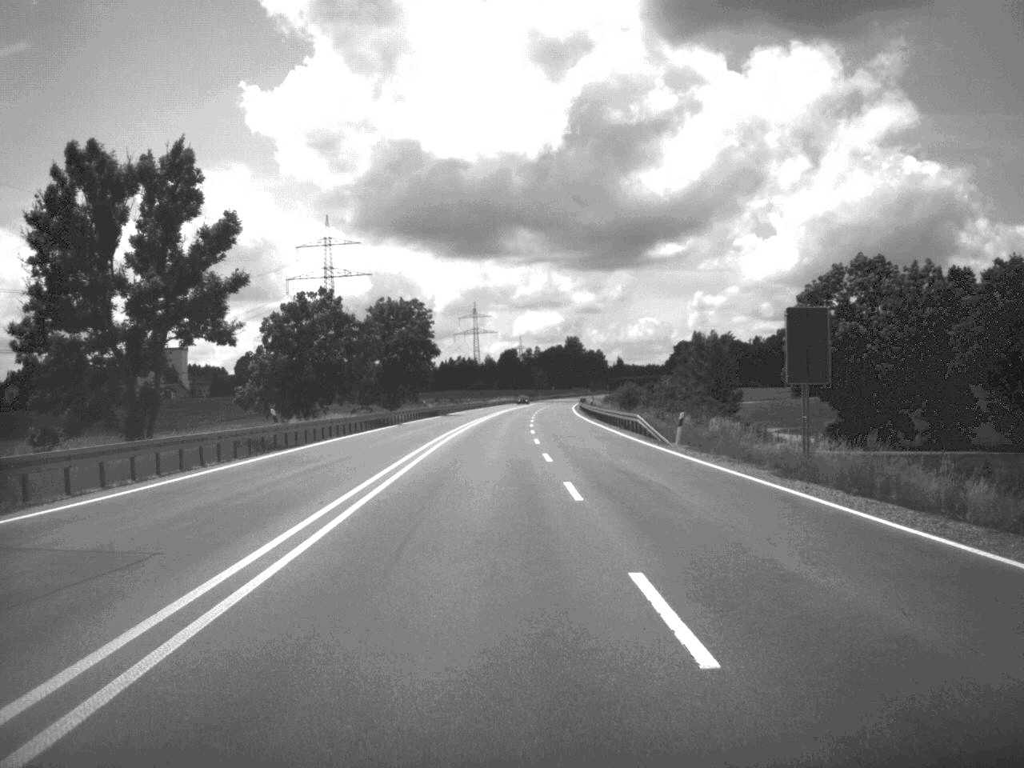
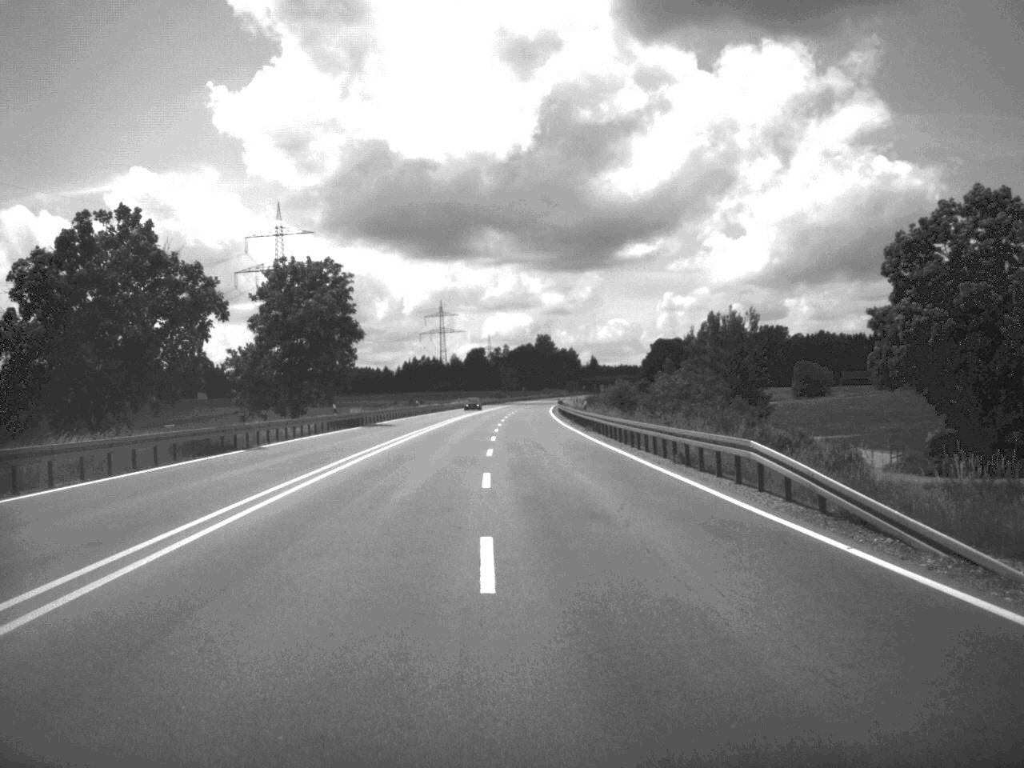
(+0.4, +32.9) m; +1°
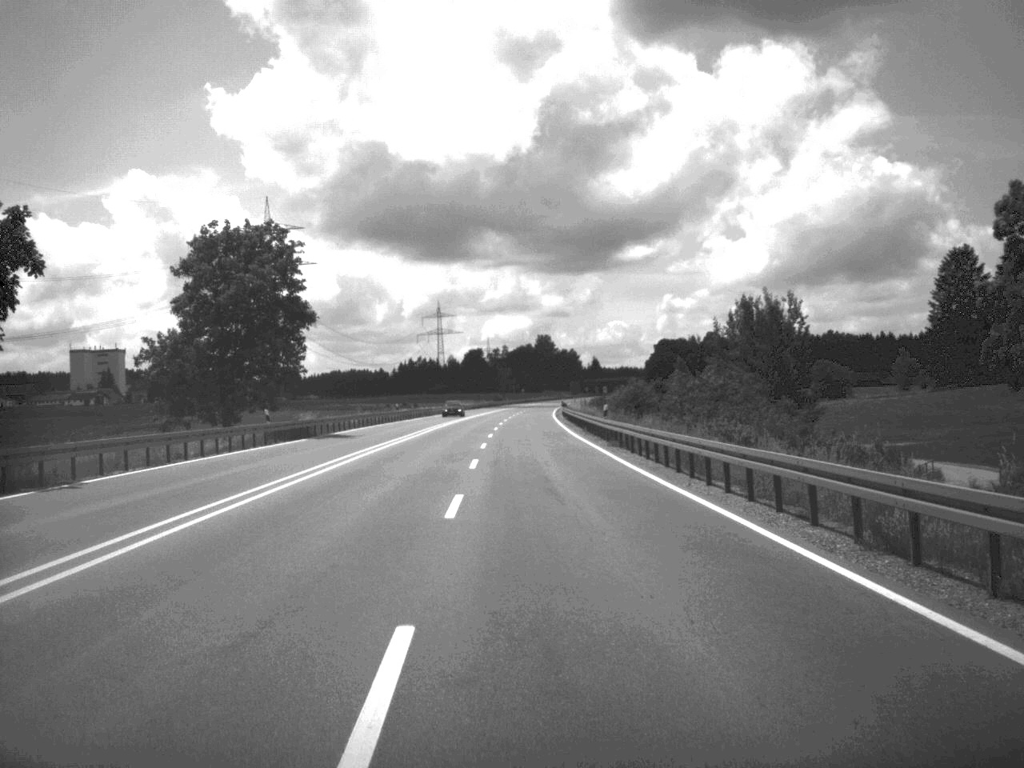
(0.0, +17.2) m; 0°
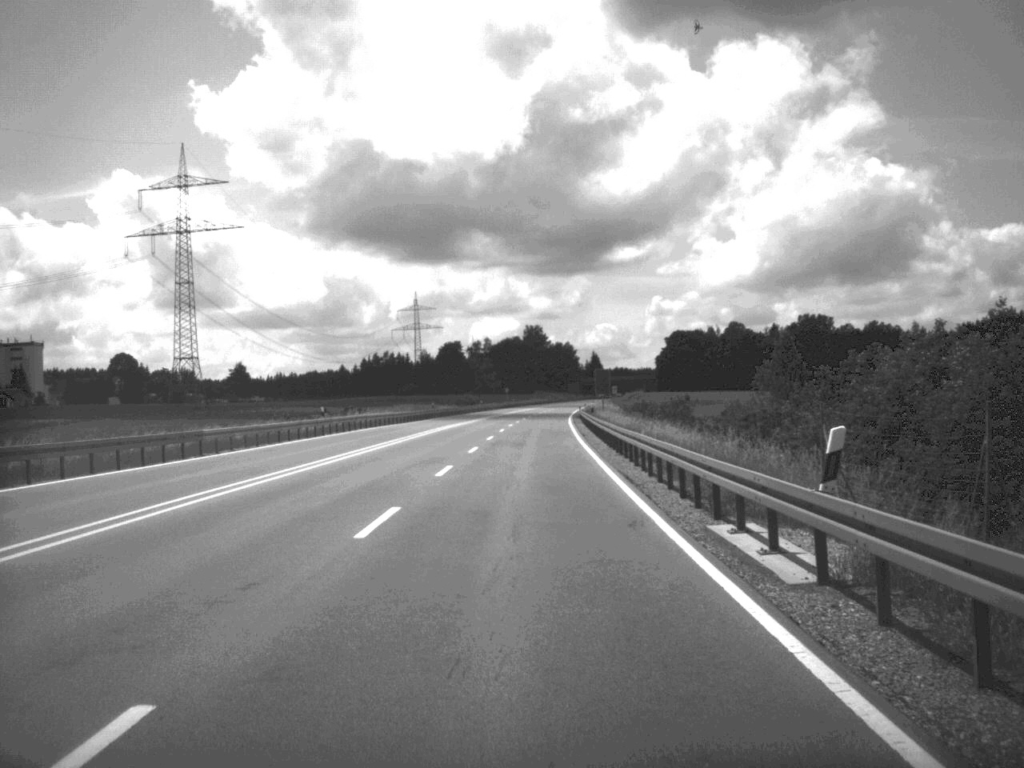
(+0.2, +85.8) m; 0°
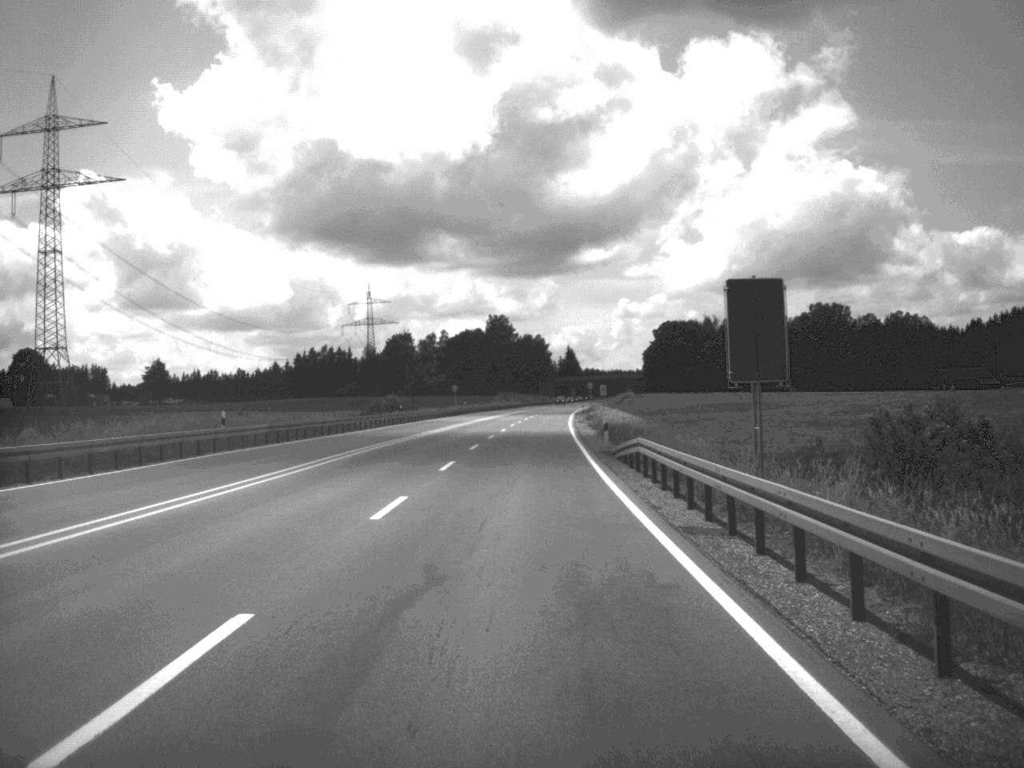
(+0.7, +68.6) m; +1°
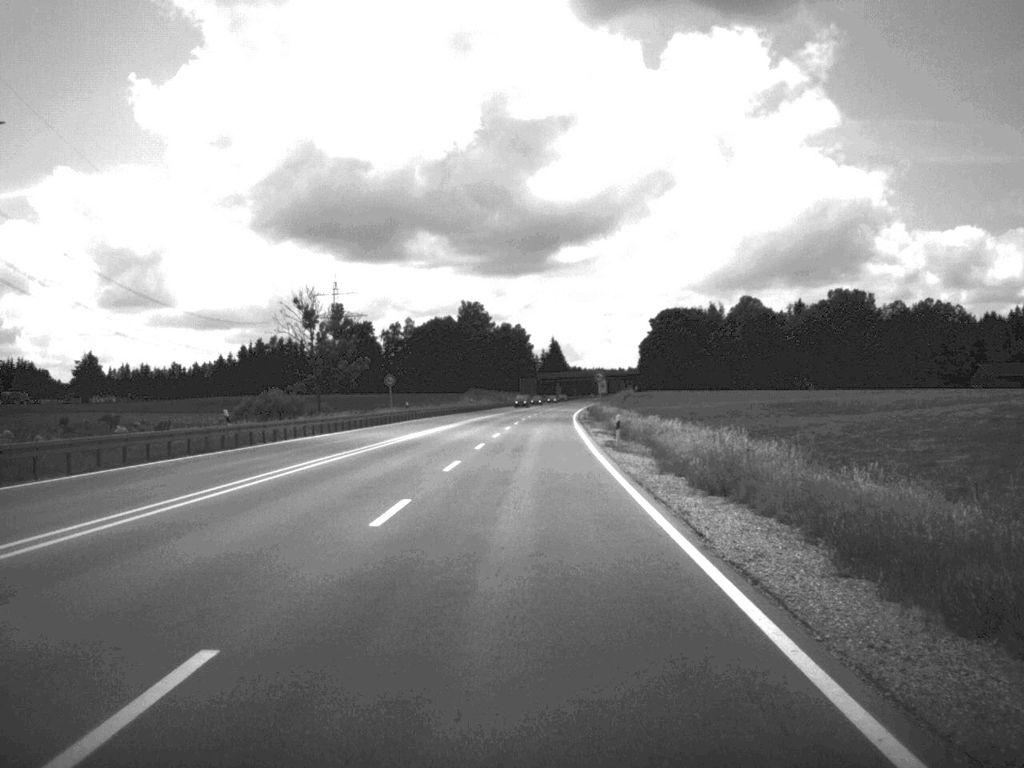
(+0.3, +49.1) m; +1°
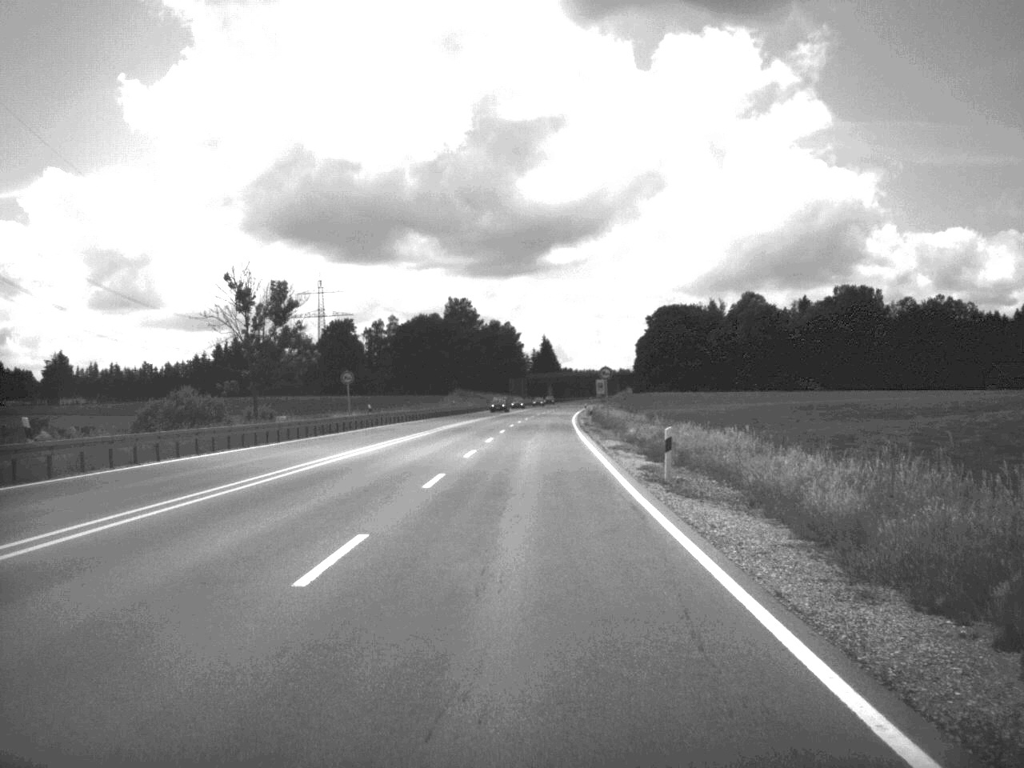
(+0.1, +16.9) m; 0°
